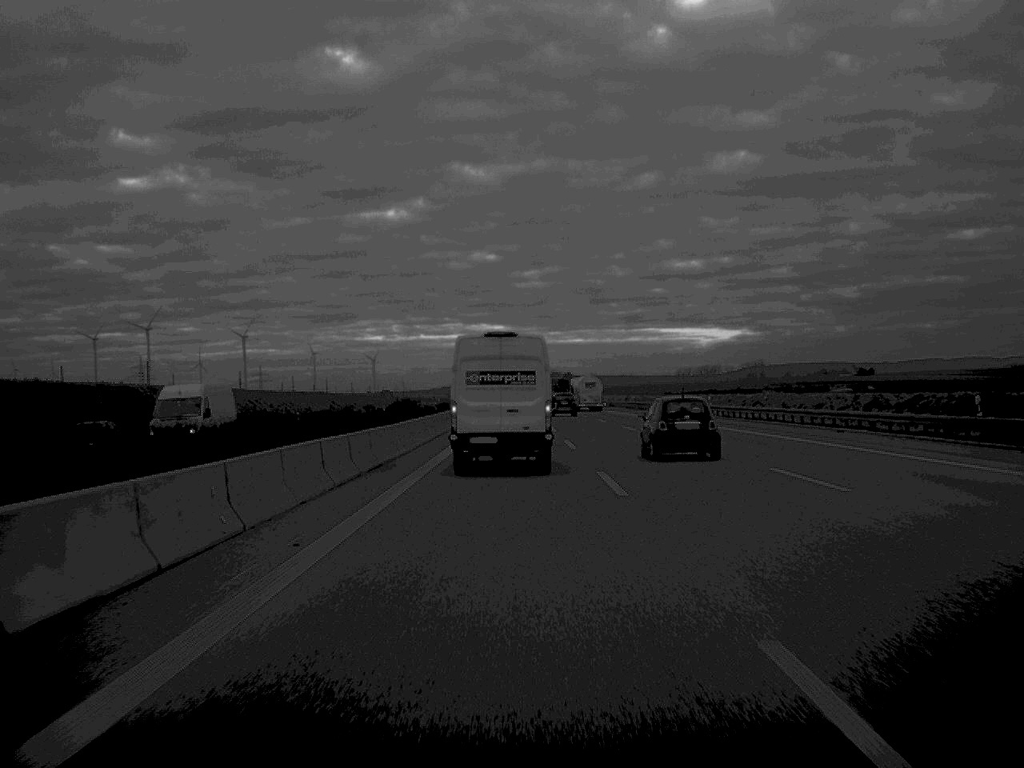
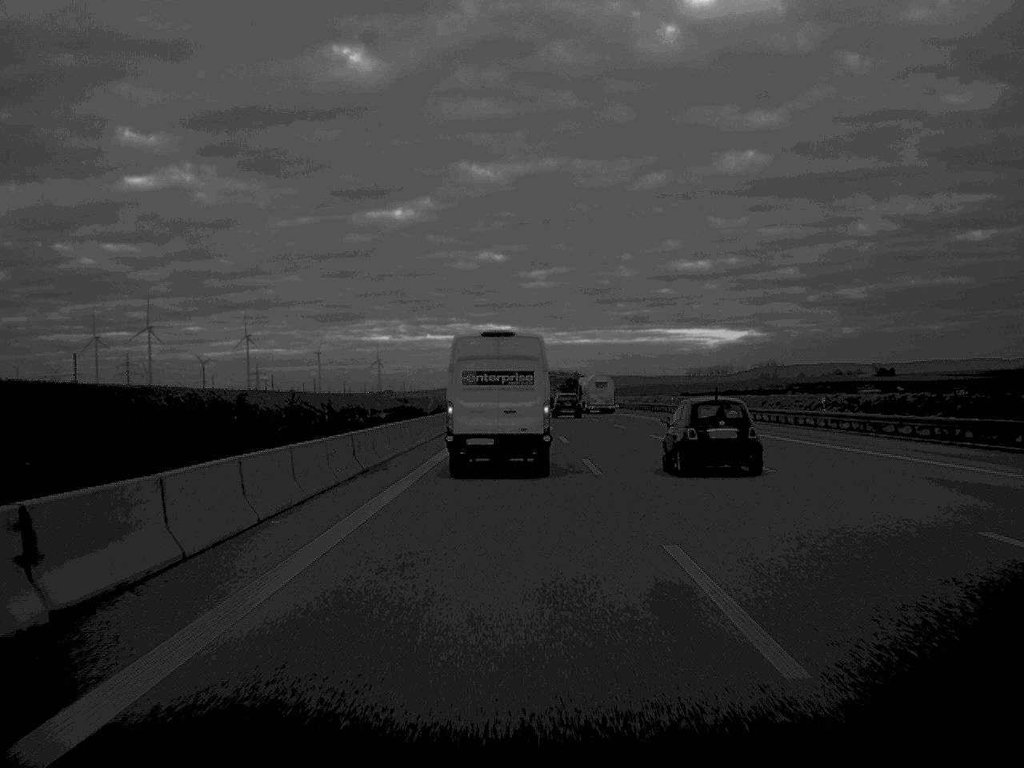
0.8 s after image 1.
(-0.1, +30.2) m; 0°
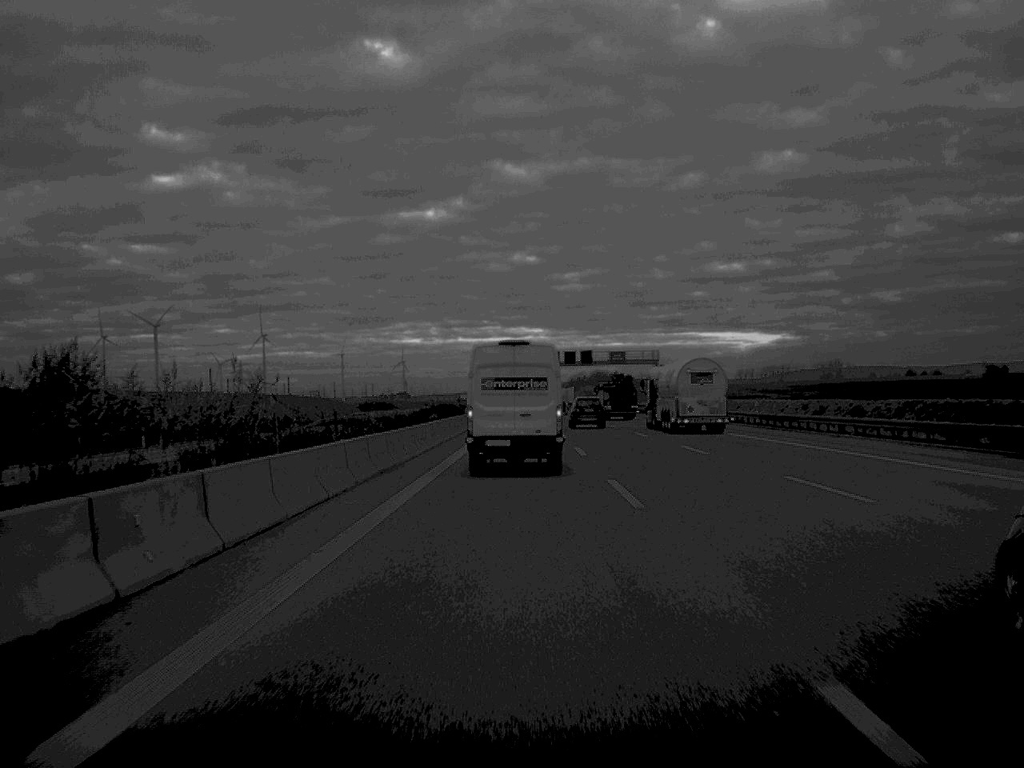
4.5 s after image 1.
(-1.6, +131.6) m; -1°
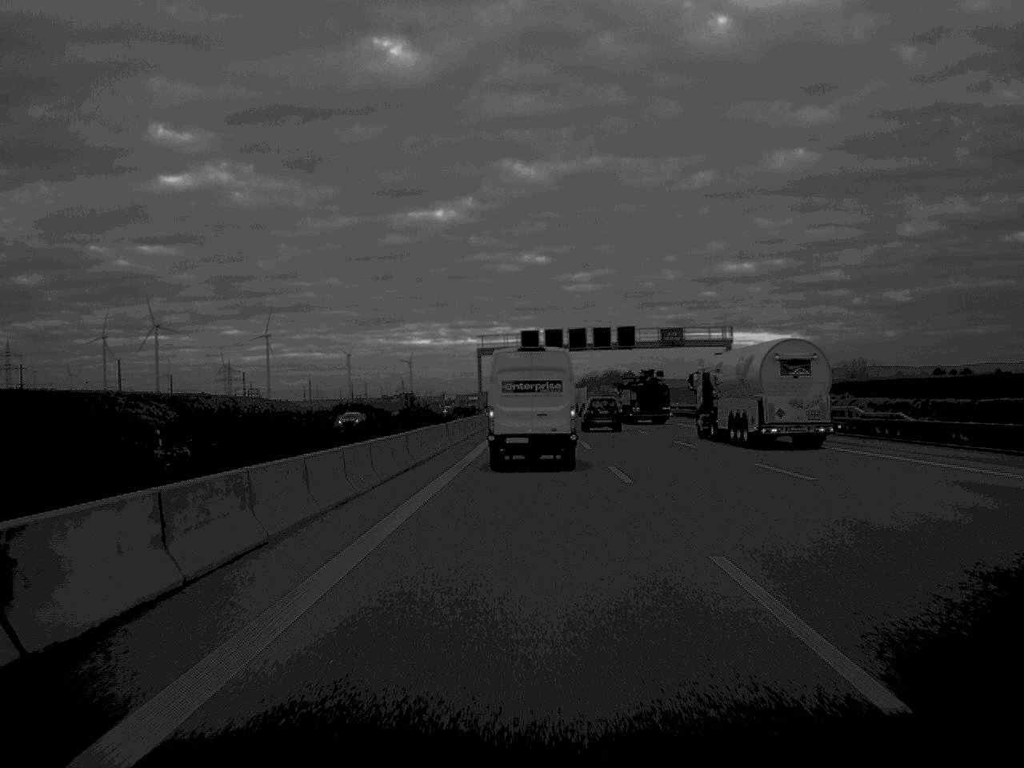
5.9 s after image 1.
(-0.2, +48.3) m; 0°
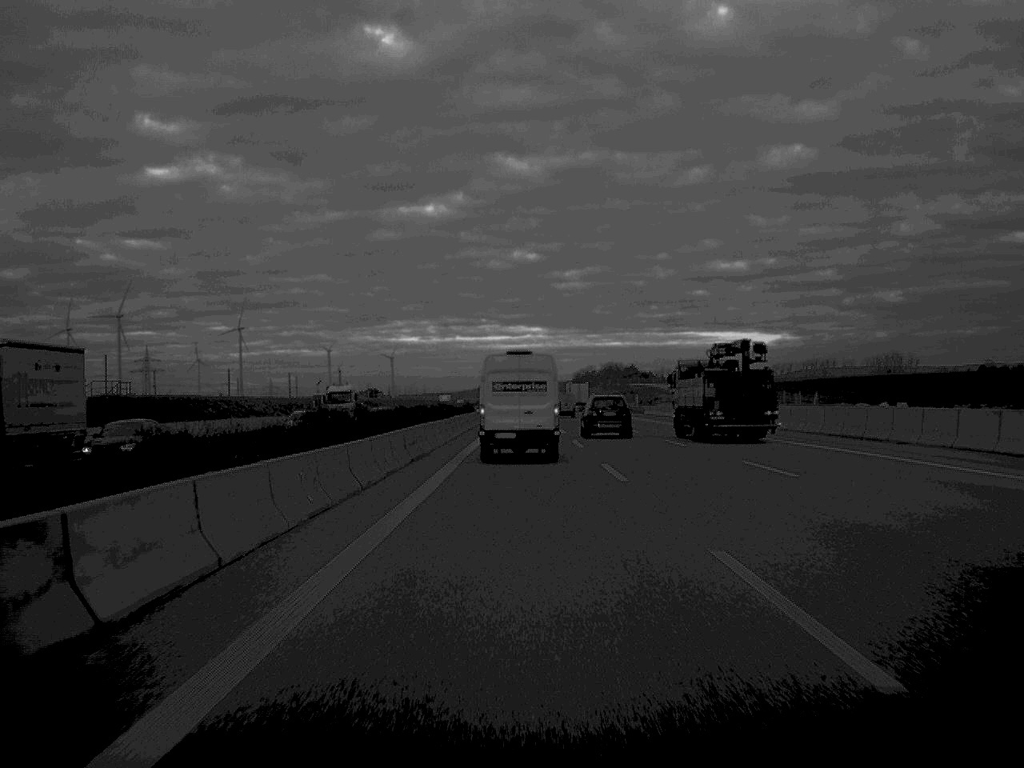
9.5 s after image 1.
(+0.8, +125.0) m; +1°
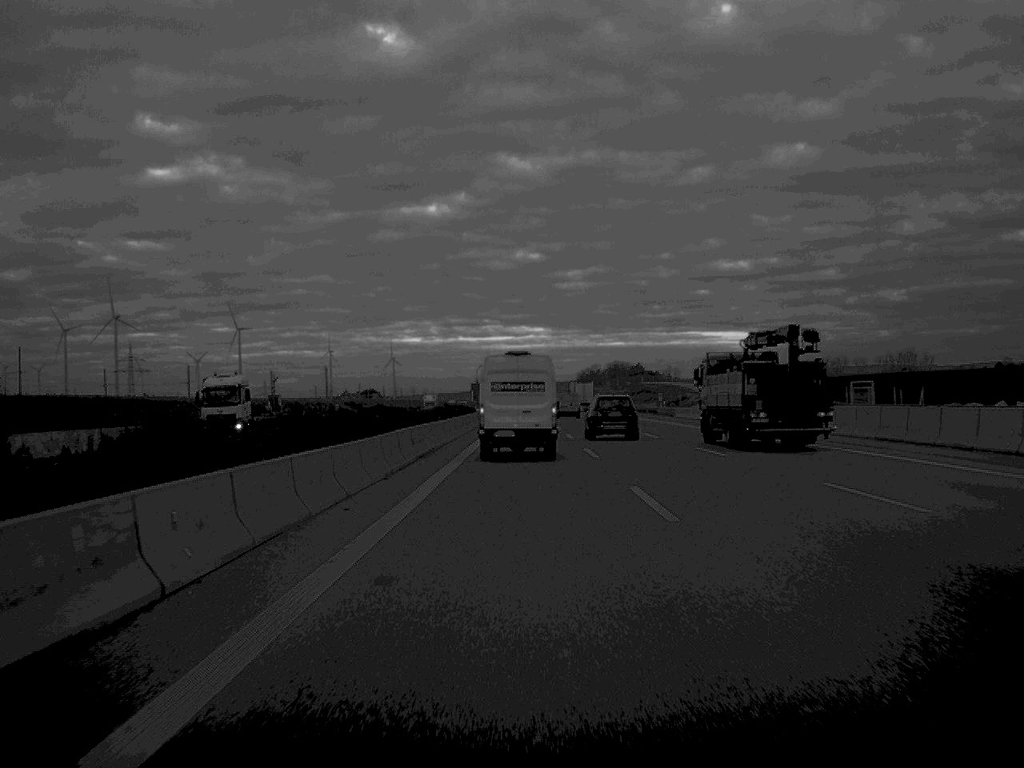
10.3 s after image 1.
(0.0, +25.9) m; 0°
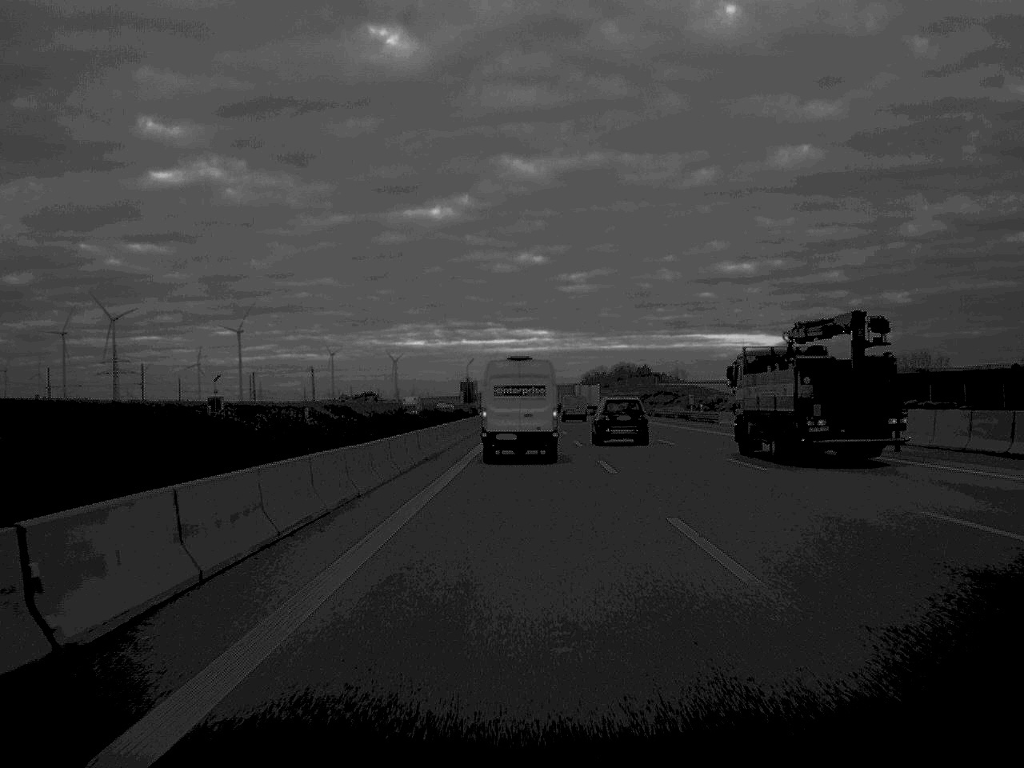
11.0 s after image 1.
(0.0, +23.7) m; 0°
